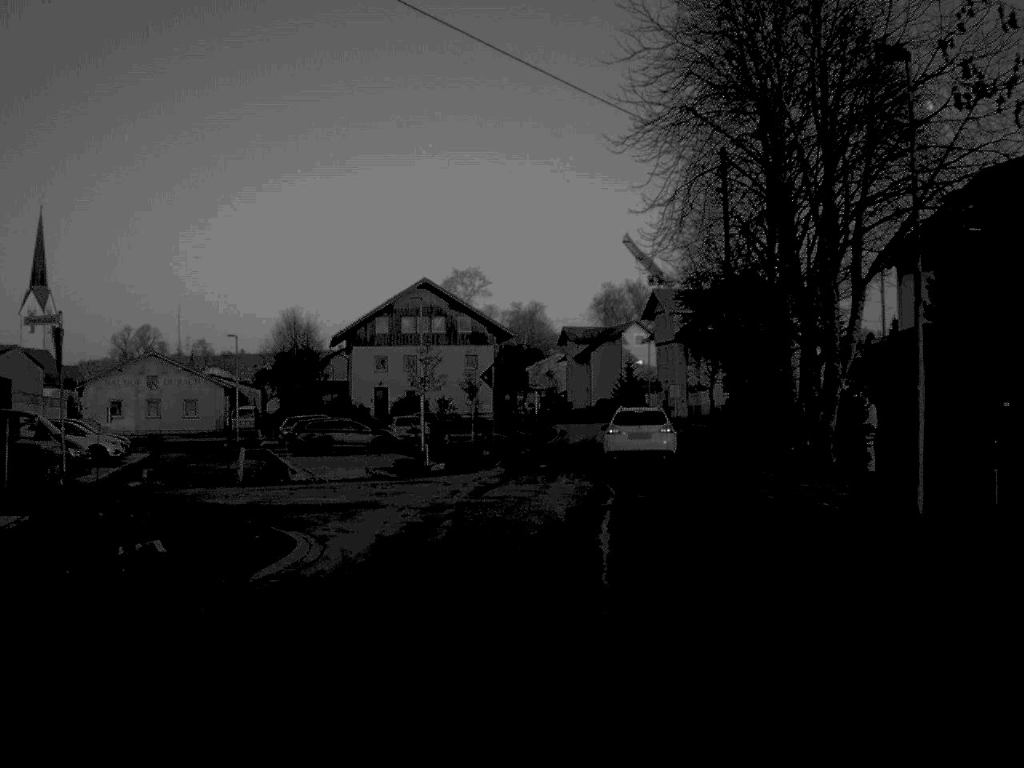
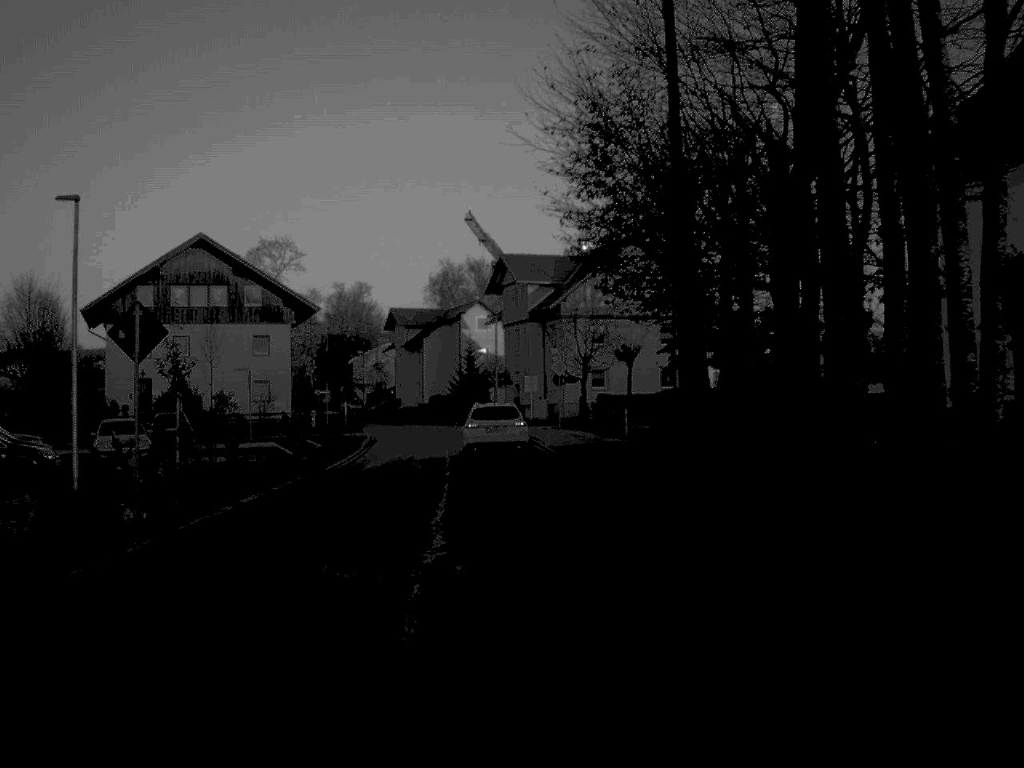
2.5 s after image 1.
(+1.7, +23.2) m; +7°
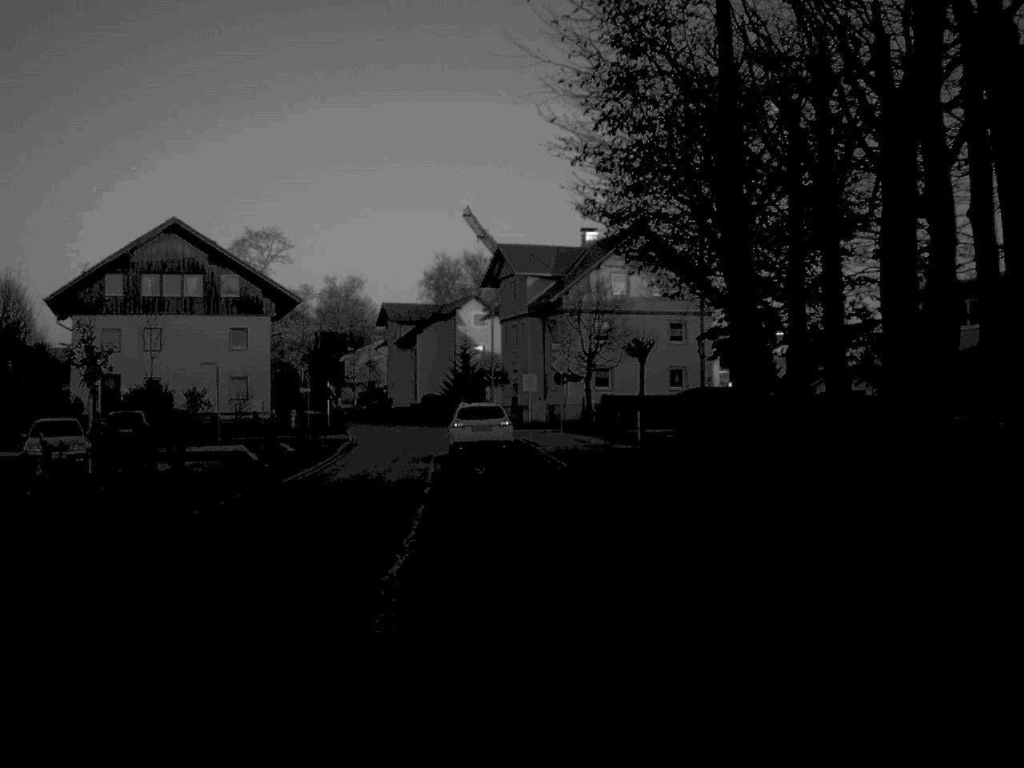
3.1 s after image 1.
(0.0, +5.5) m; 0°
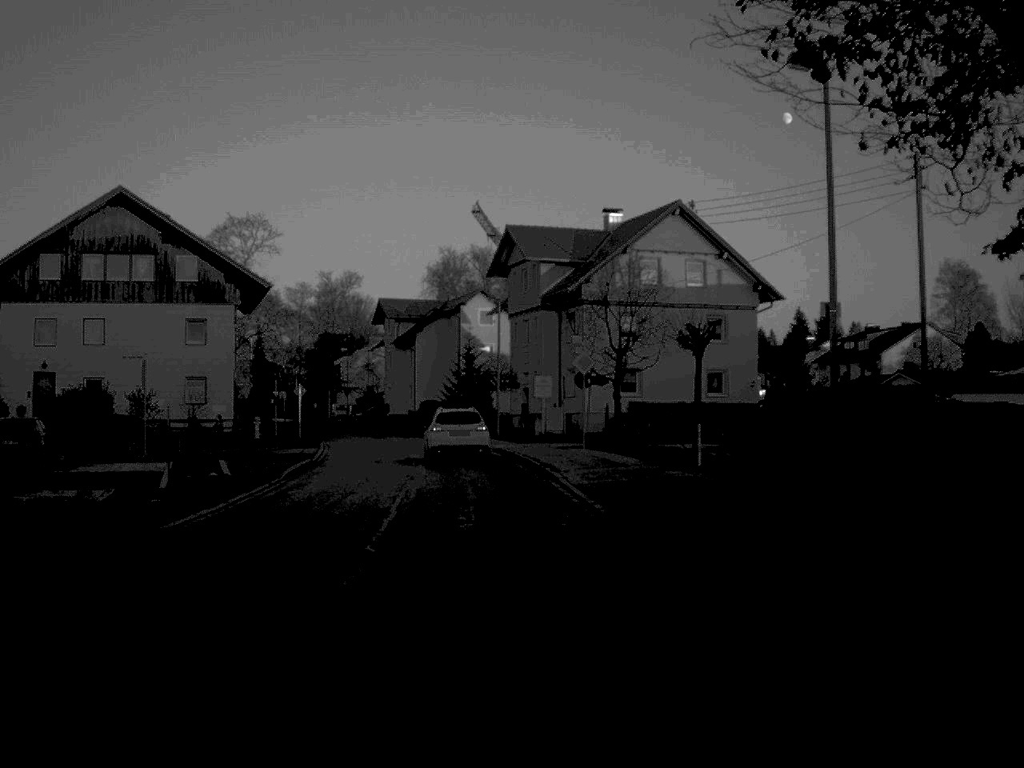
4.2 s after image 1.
(0.0, +11.0) m; -1°
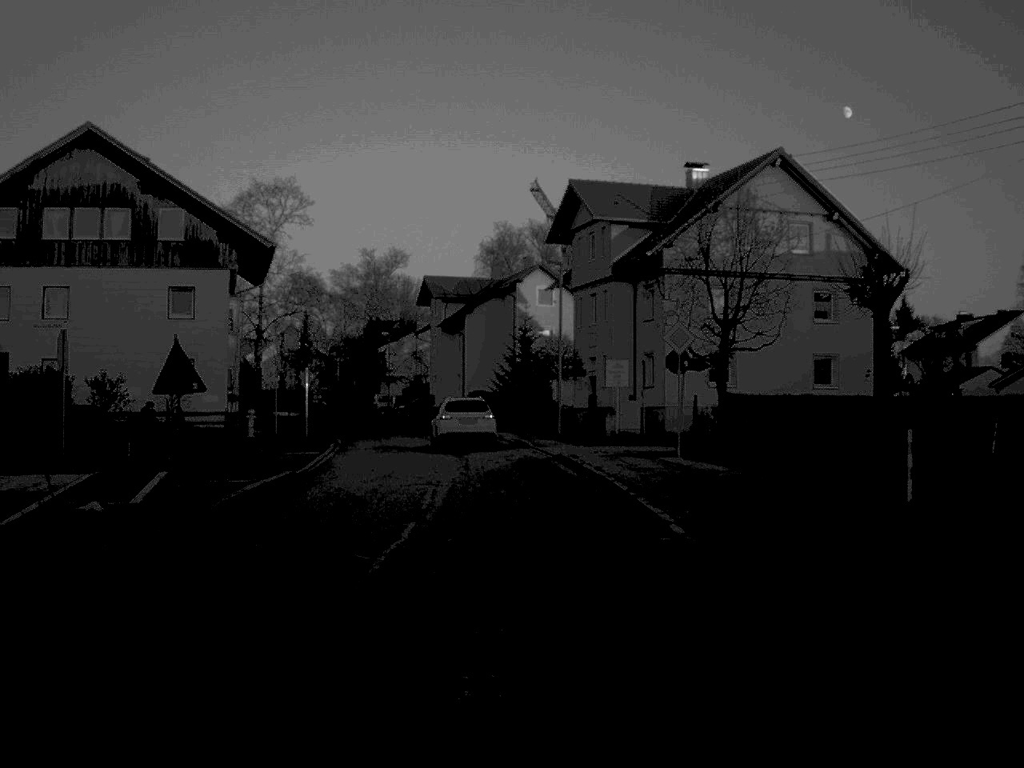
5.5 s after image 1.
(-0.2, +11.4) m; -3°
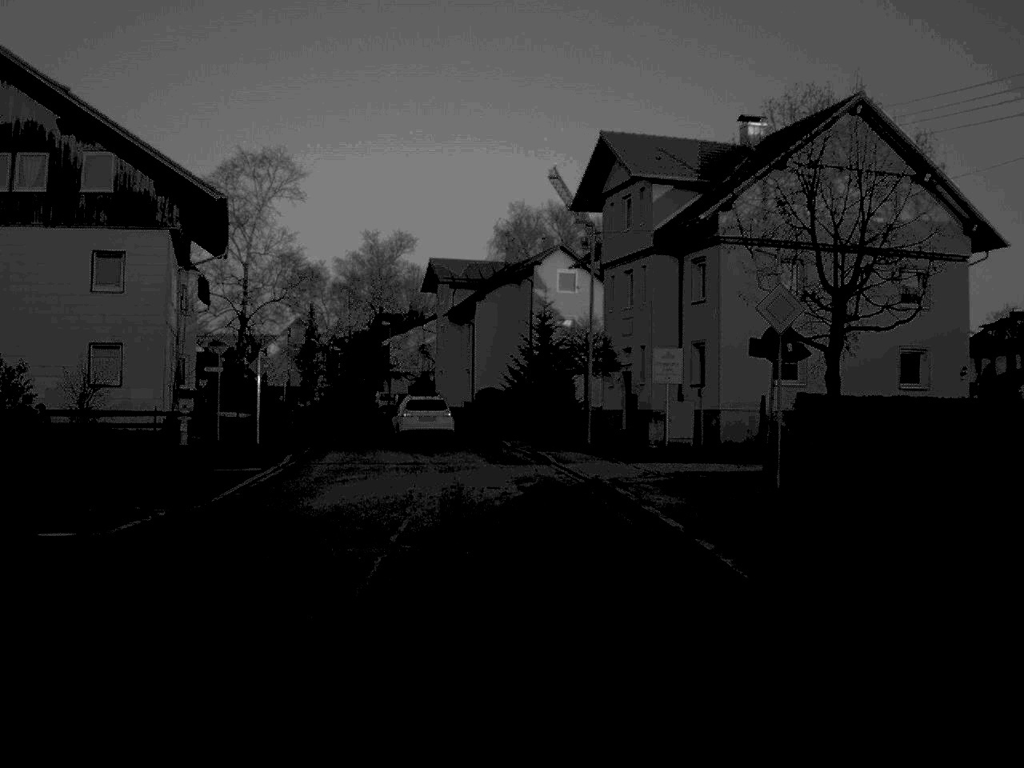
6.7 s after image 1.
(-0.1, +10.0) m; -1°
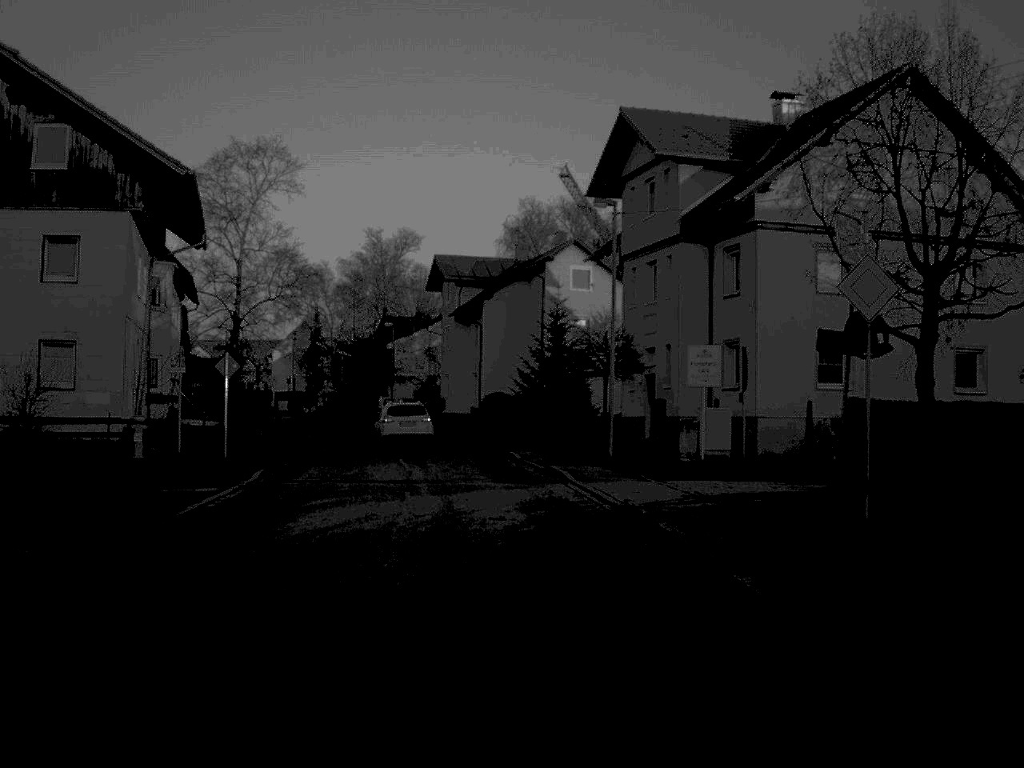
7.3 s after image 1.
(0.0, +4.6) m; 0°
